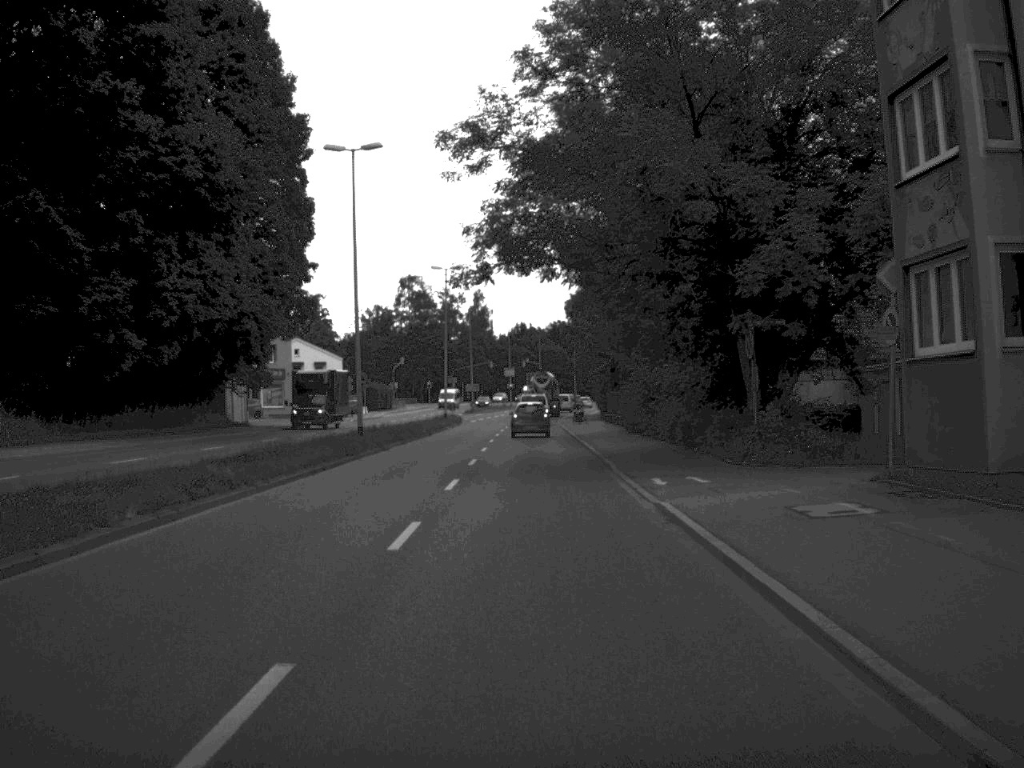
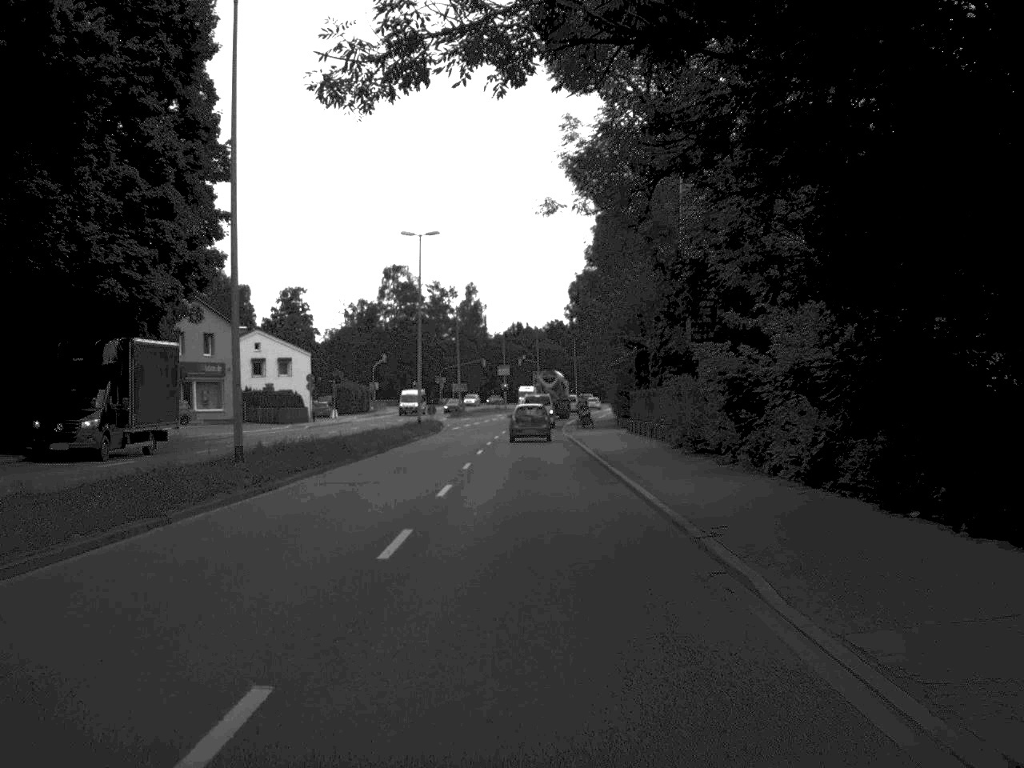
(0.0, +18.4) m; 0°
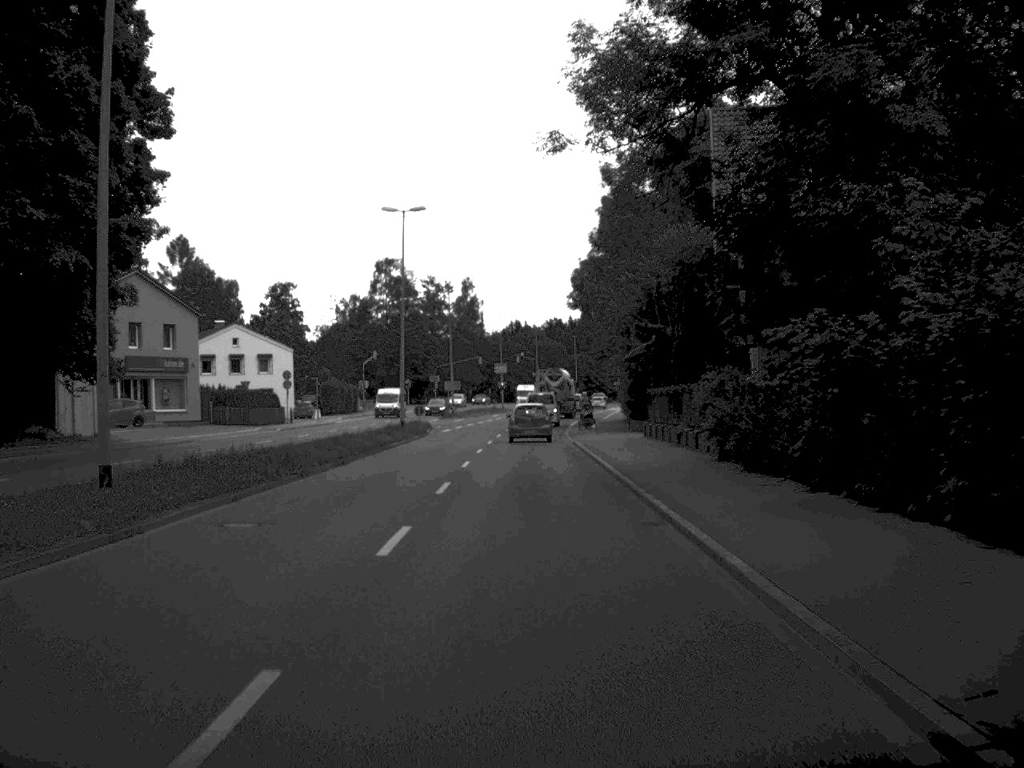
(0.0, +8.4) m; 0°
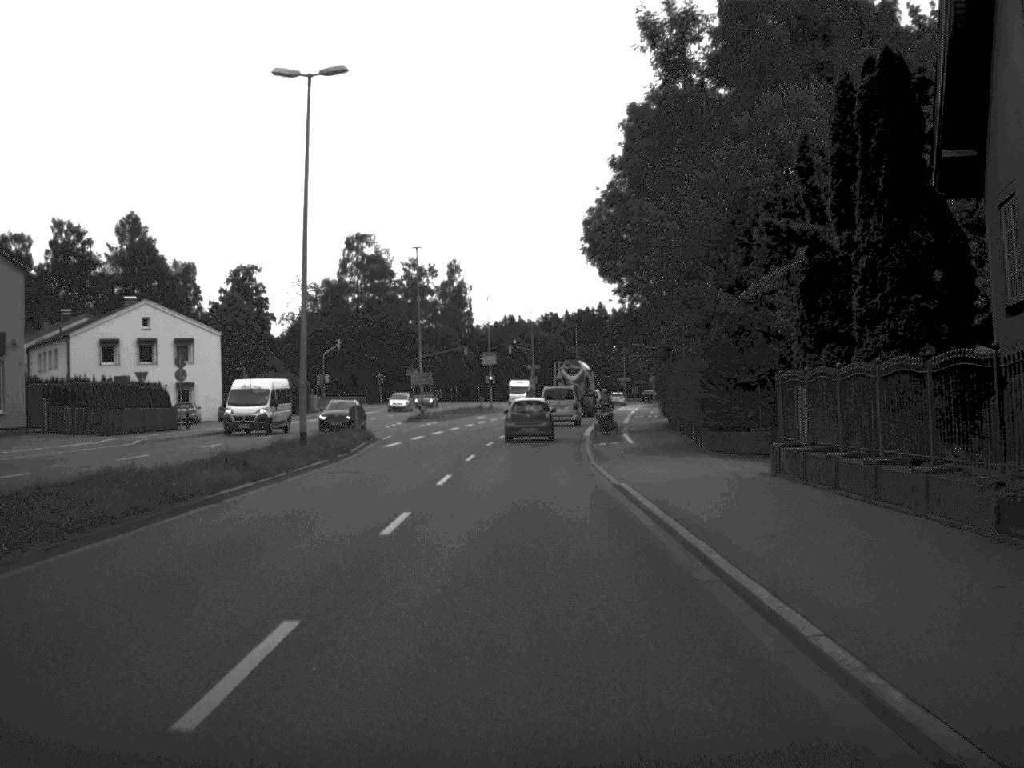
(0.0, +24.9) m; 0°
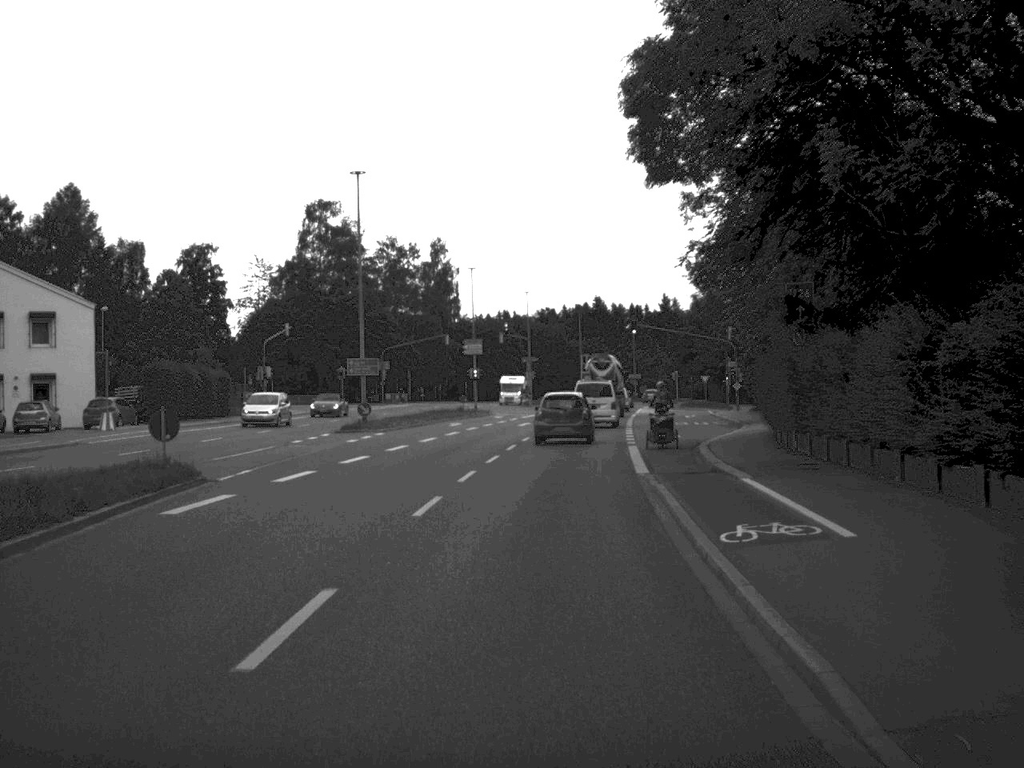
(0.0, +25.4) m; 0°
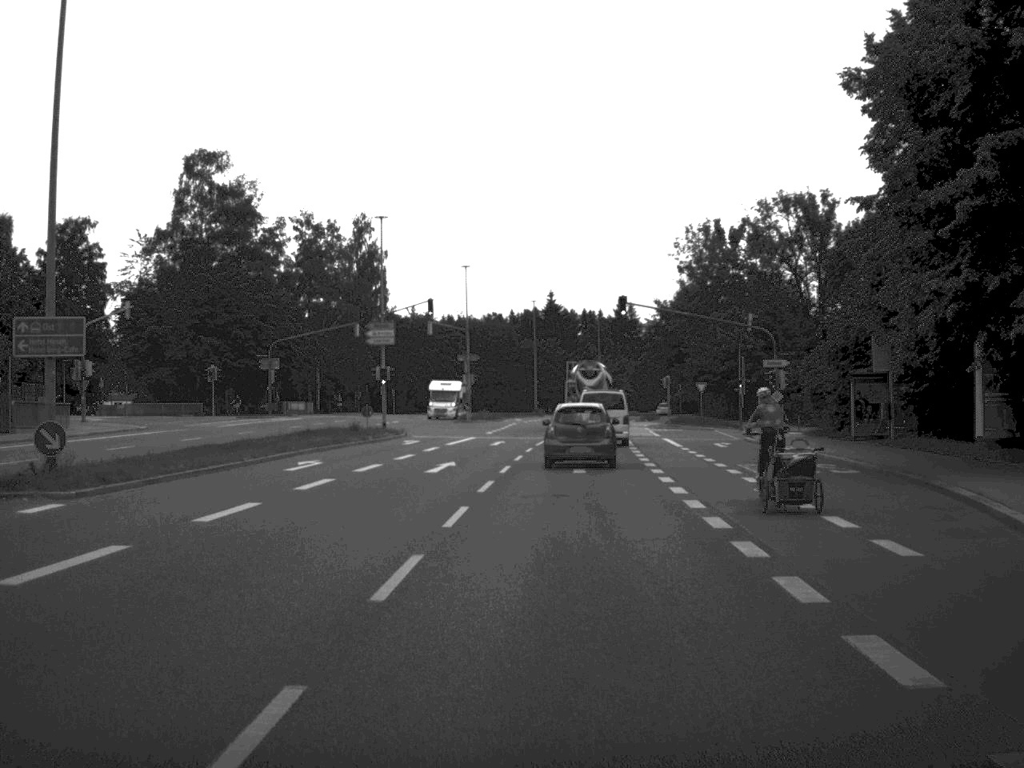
(+0.5, +30.0) m; +2°
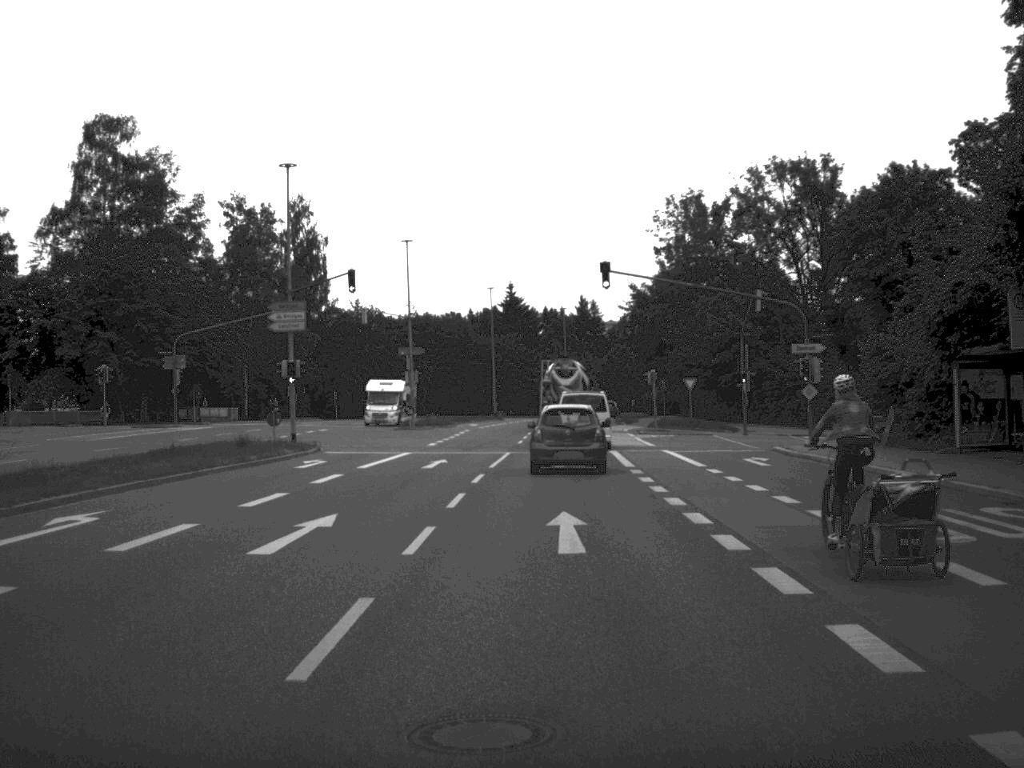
(+0.2, +14.5) m; +2°
